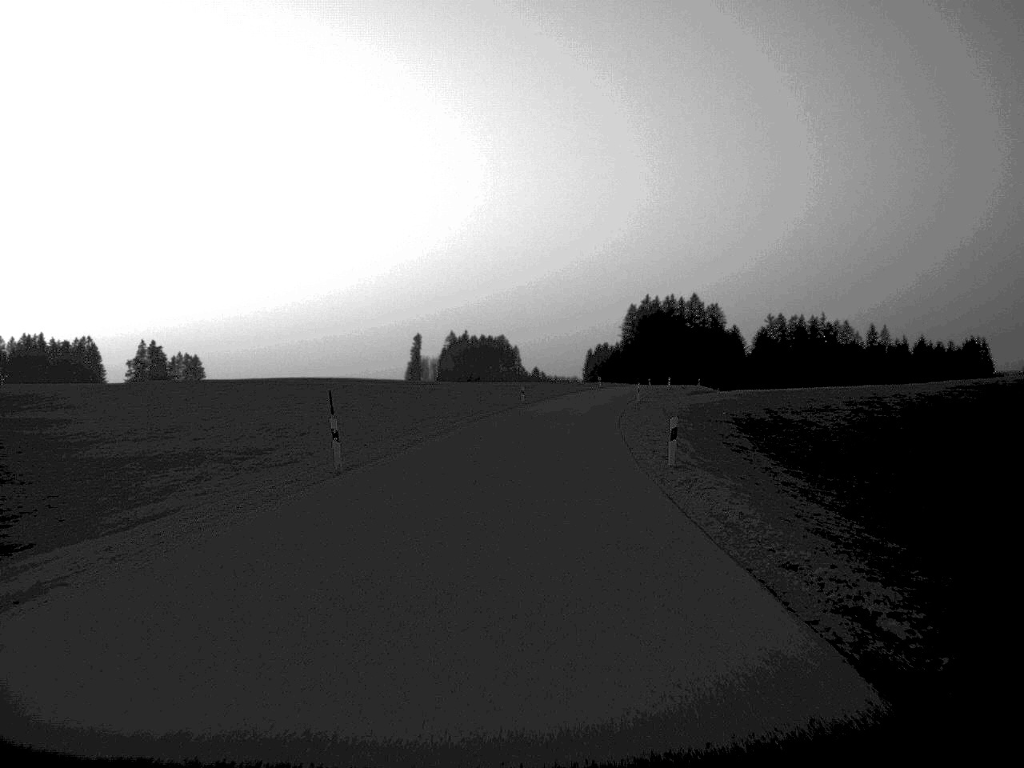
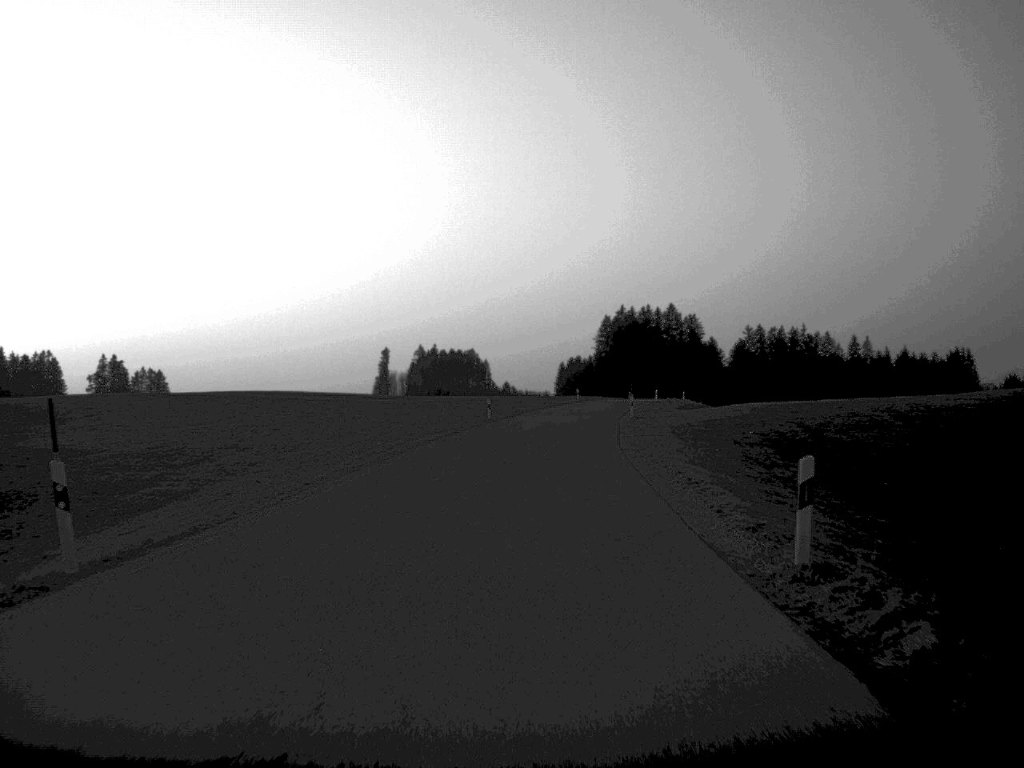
(+0.2, +14.4) m; +1°
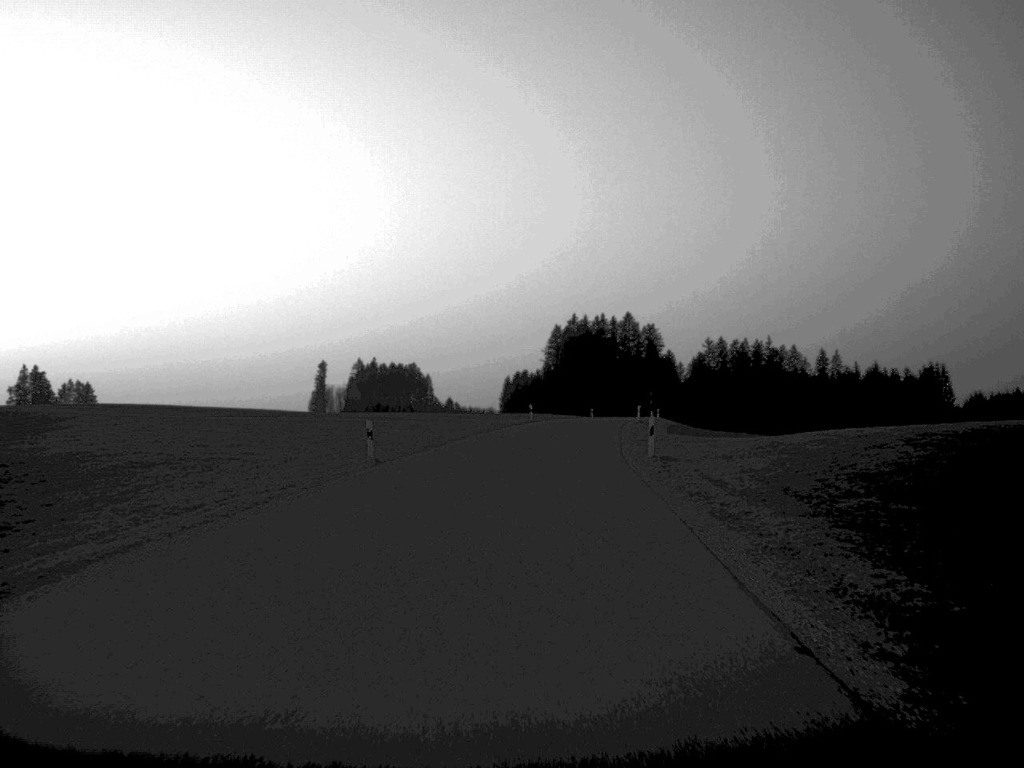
(+0.7, +30.3) m; +3°
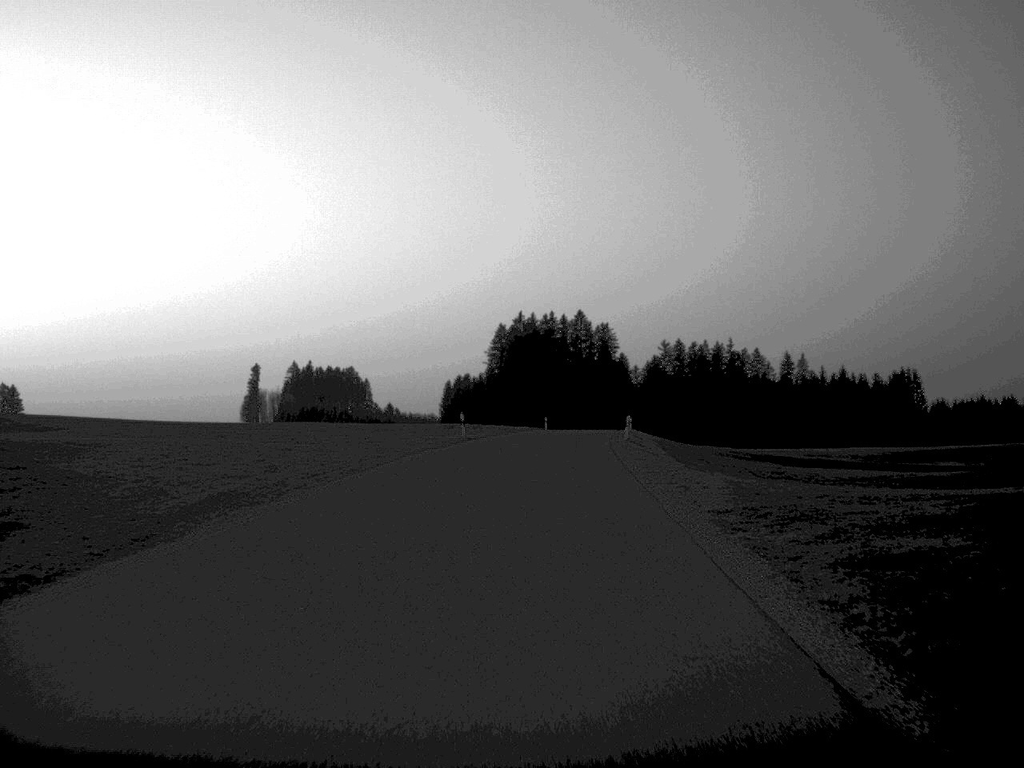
(+0.6, +28.4) m; +3°
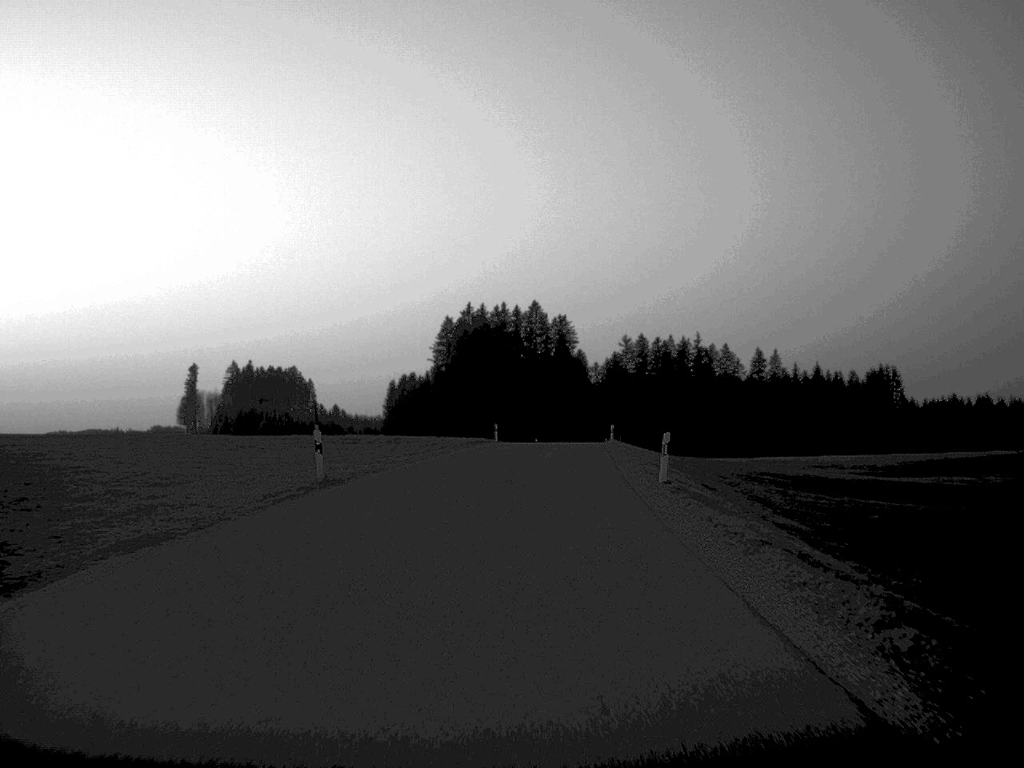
(+0.5, +28.2) m; +2°
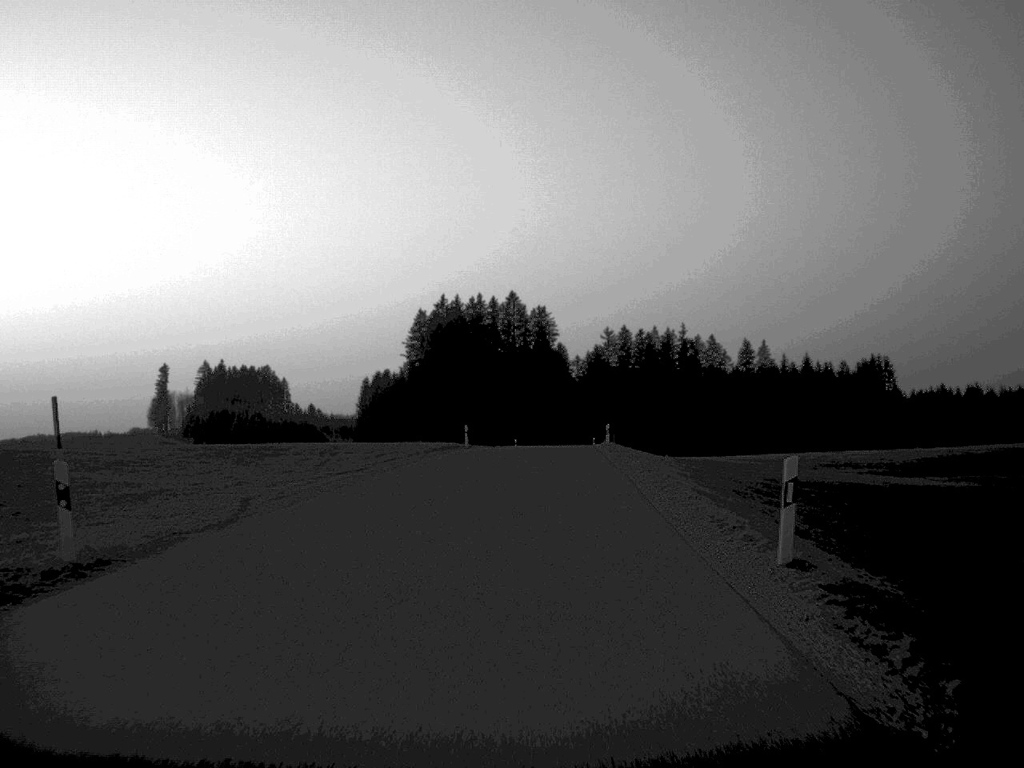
(+0.1, +13.5) m; +1°
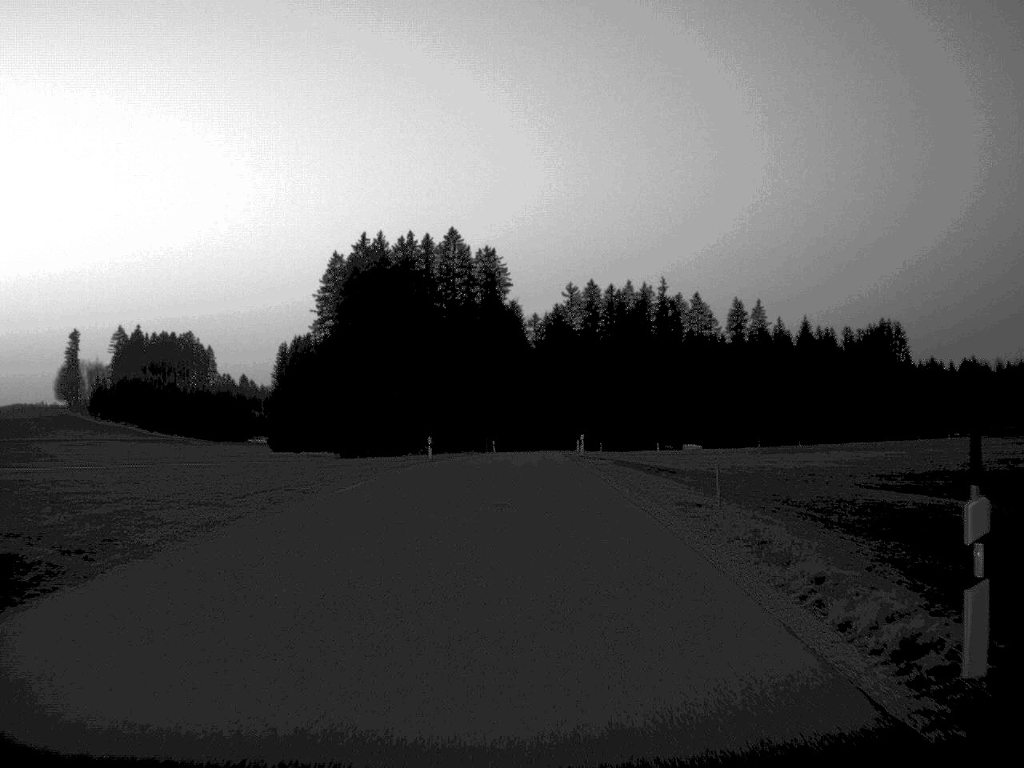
(+1.2, +55.2) m; +2°
